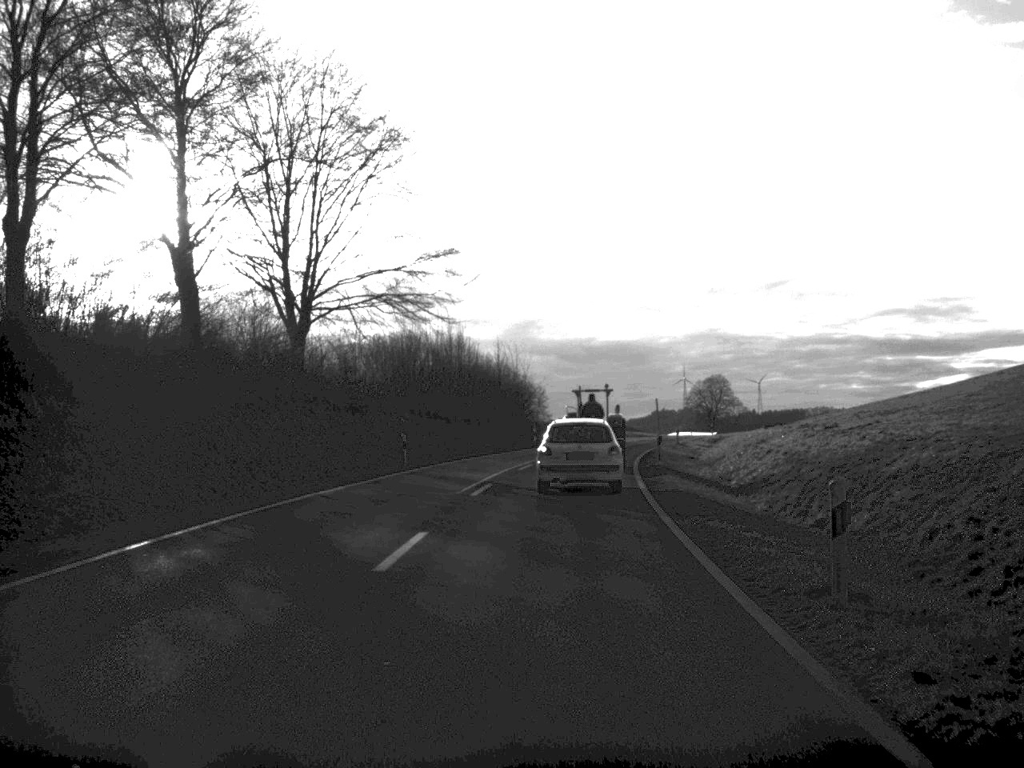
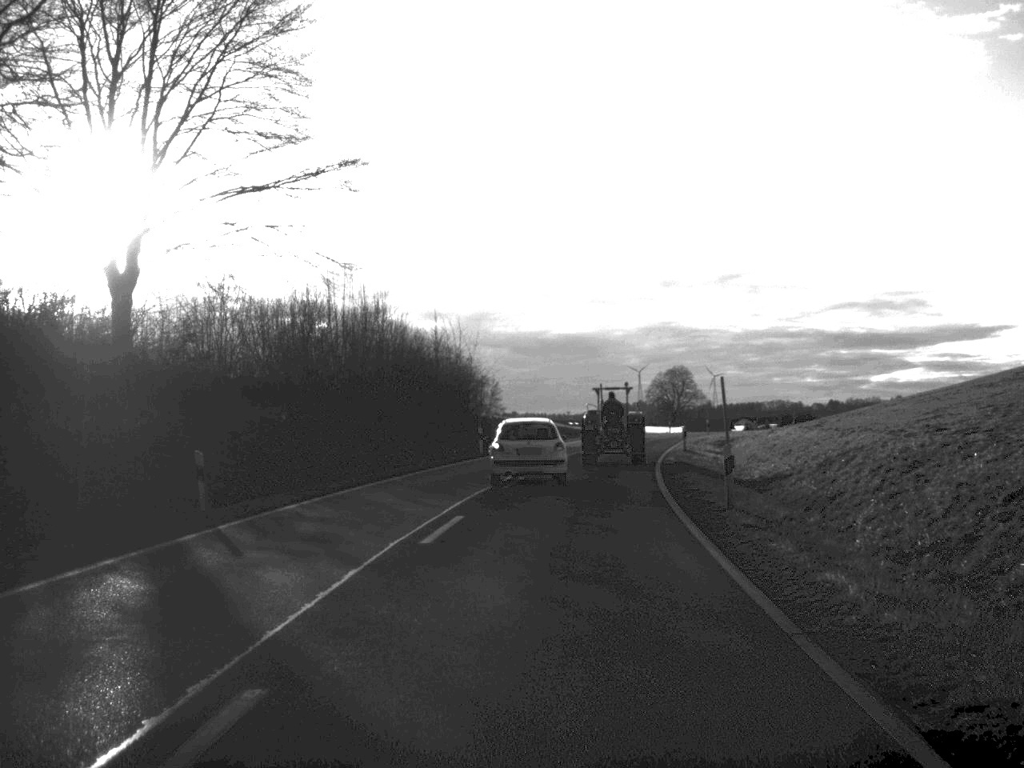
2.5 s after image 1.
(+0.4, +21.0) m; +2°
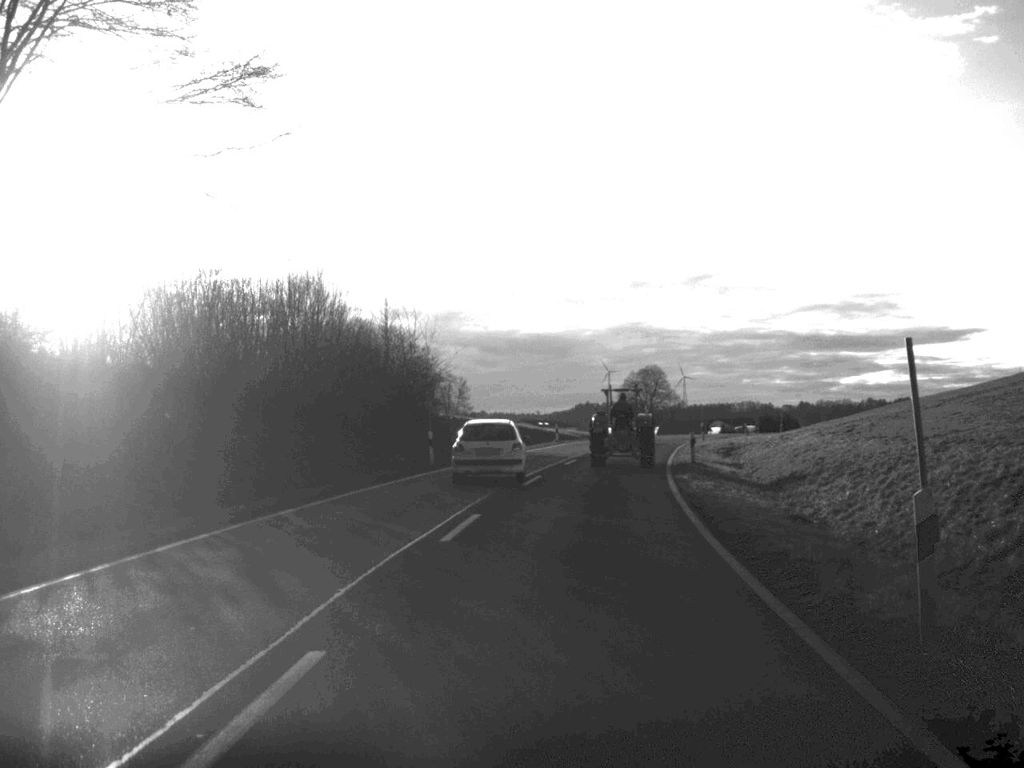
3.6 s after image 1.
(+0.1, +10.8) m; +1°
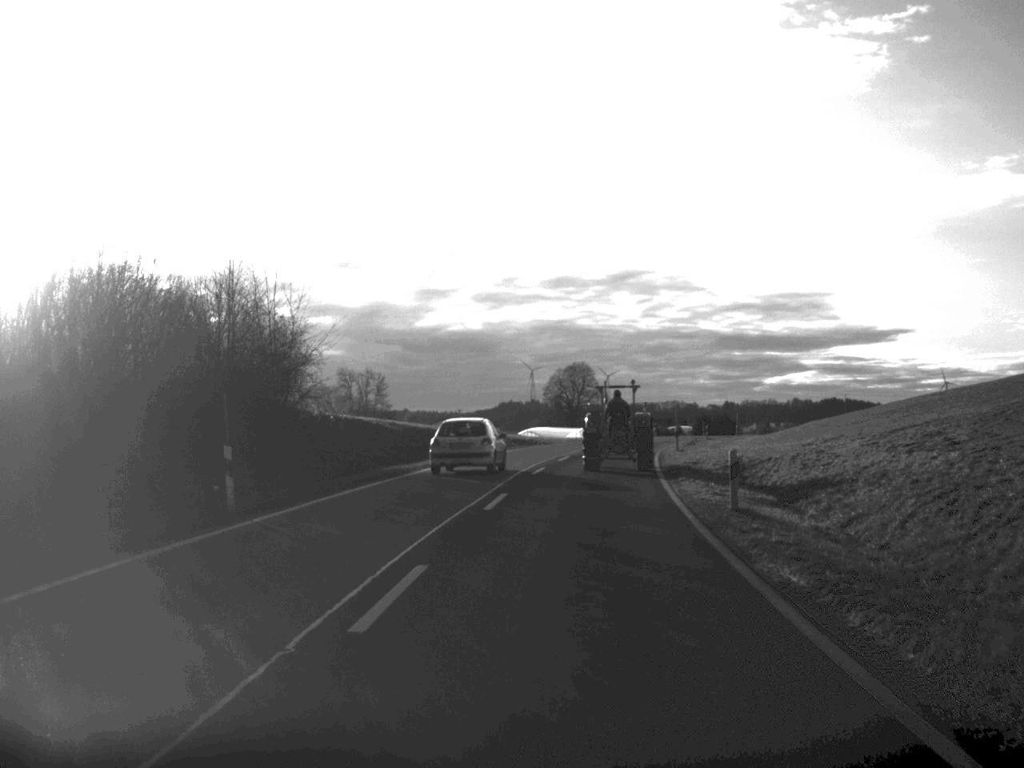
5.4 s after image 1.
(+0.5, +18.6) m; +3°
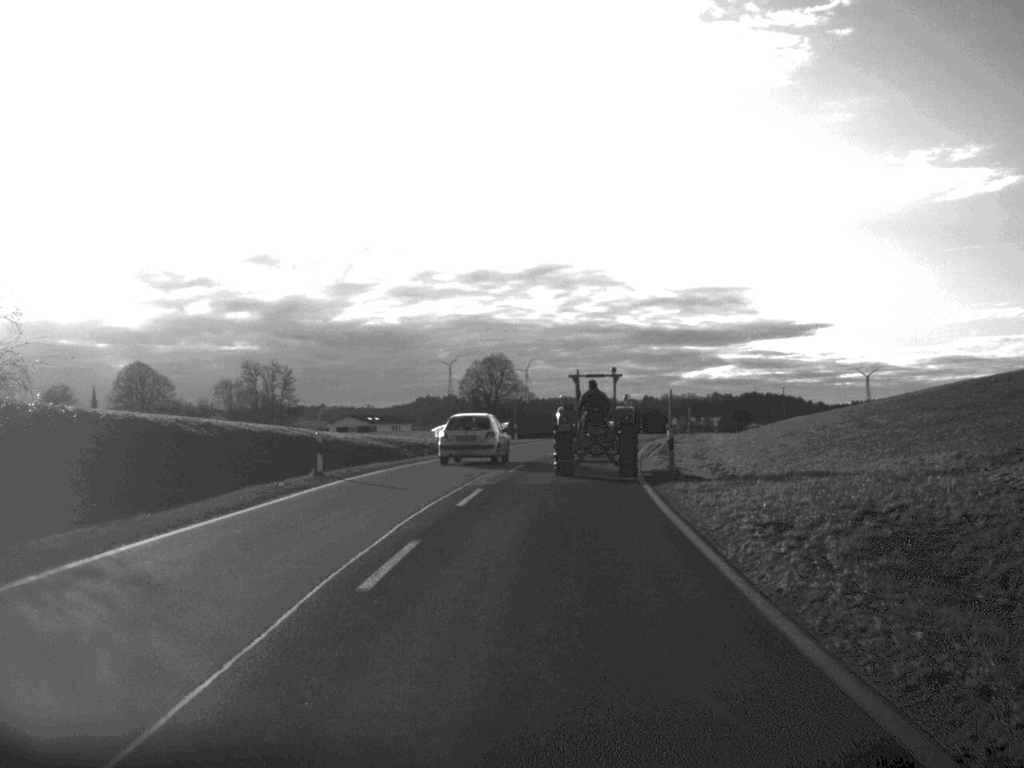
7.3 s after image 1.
(+0.7, +21.5) m; +4°
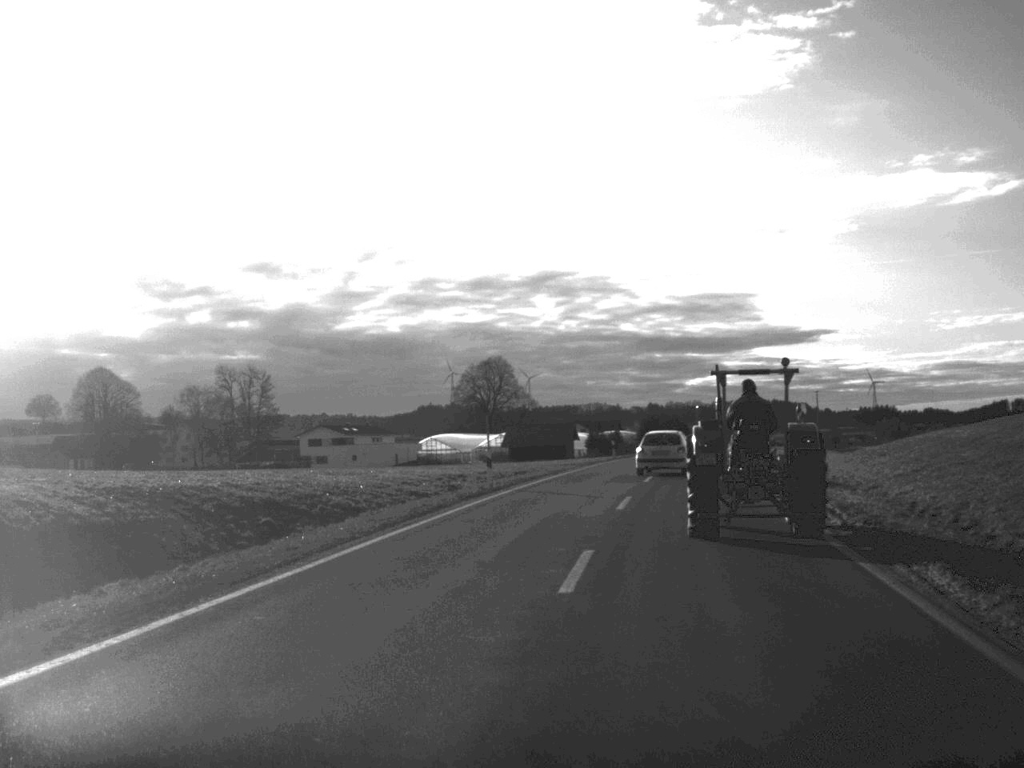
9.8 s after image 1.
(+0.4, +32.7) m; 0°
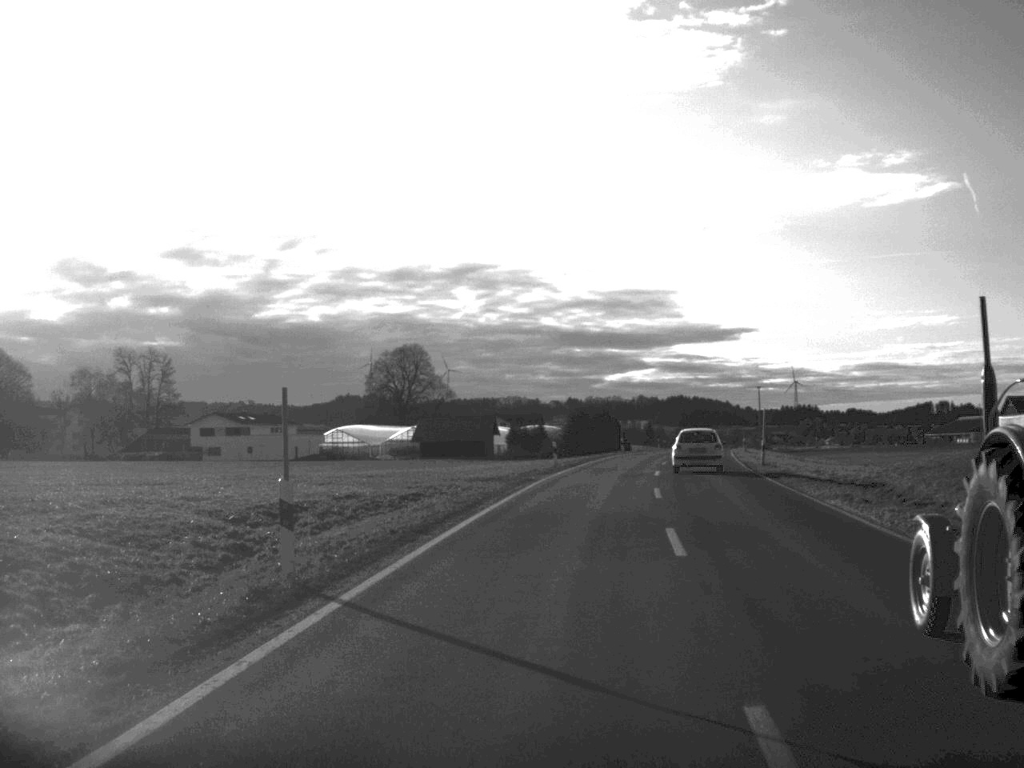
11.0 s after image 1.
(+0.5, +20.9) m; +4°
